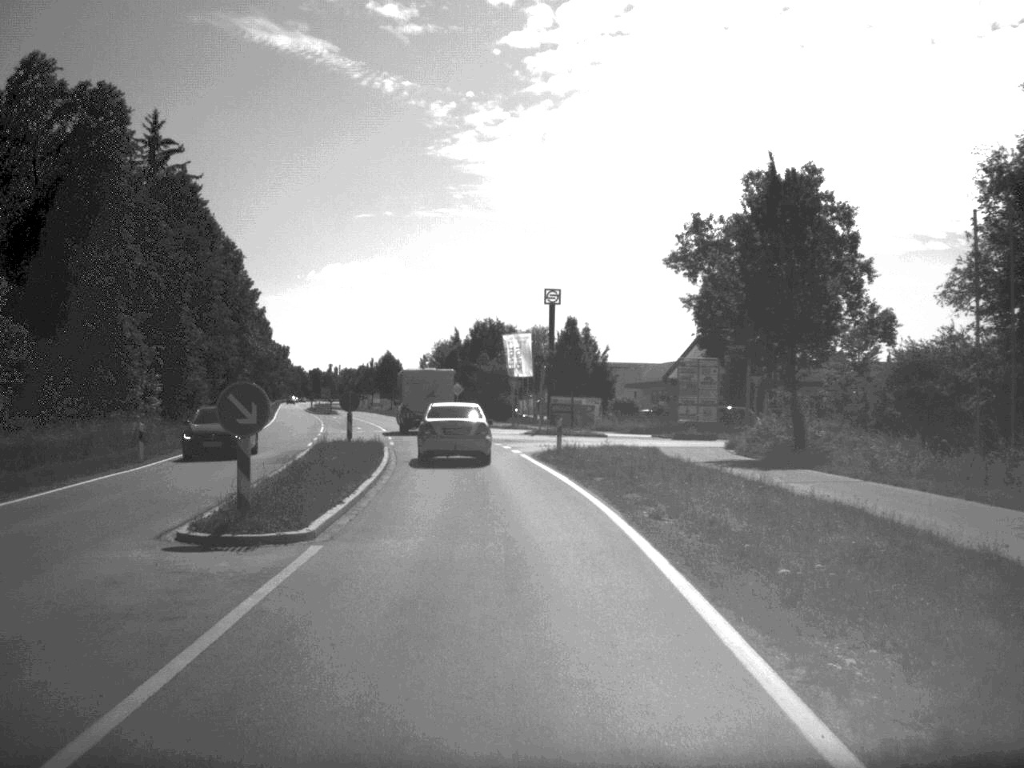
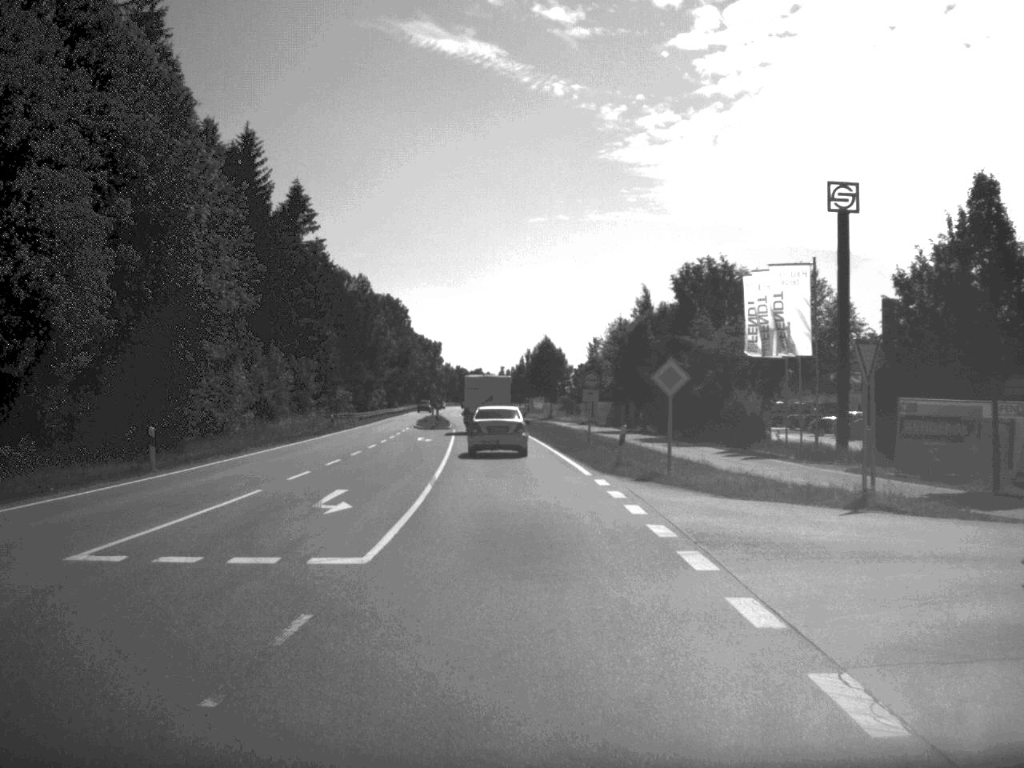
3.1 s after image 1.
(-3.3, +47.5) m; -8°
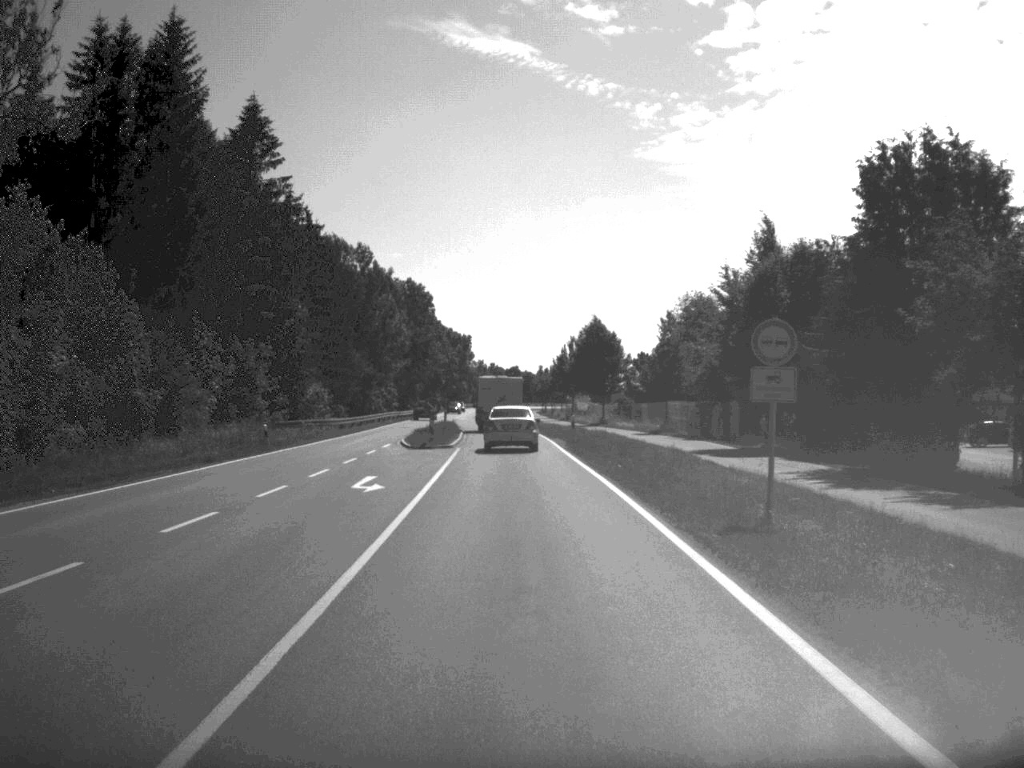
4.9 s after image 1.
(-0.4, +28.3) m; -2°
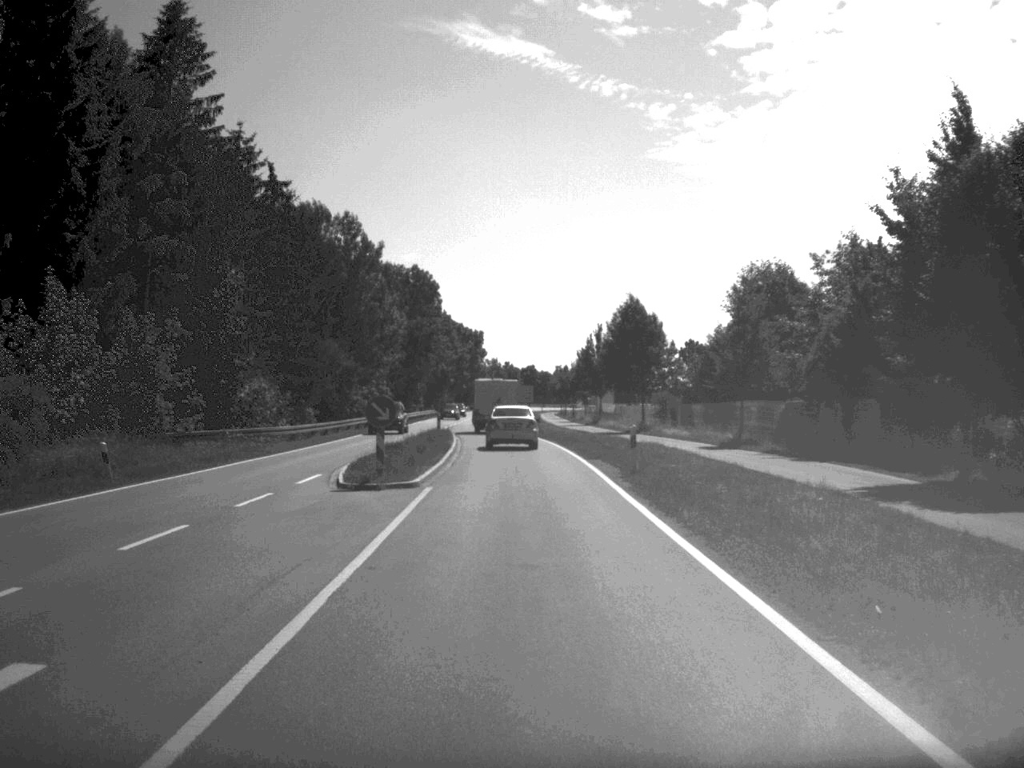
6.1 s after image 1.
(-0.2, +19.7) m; -1°
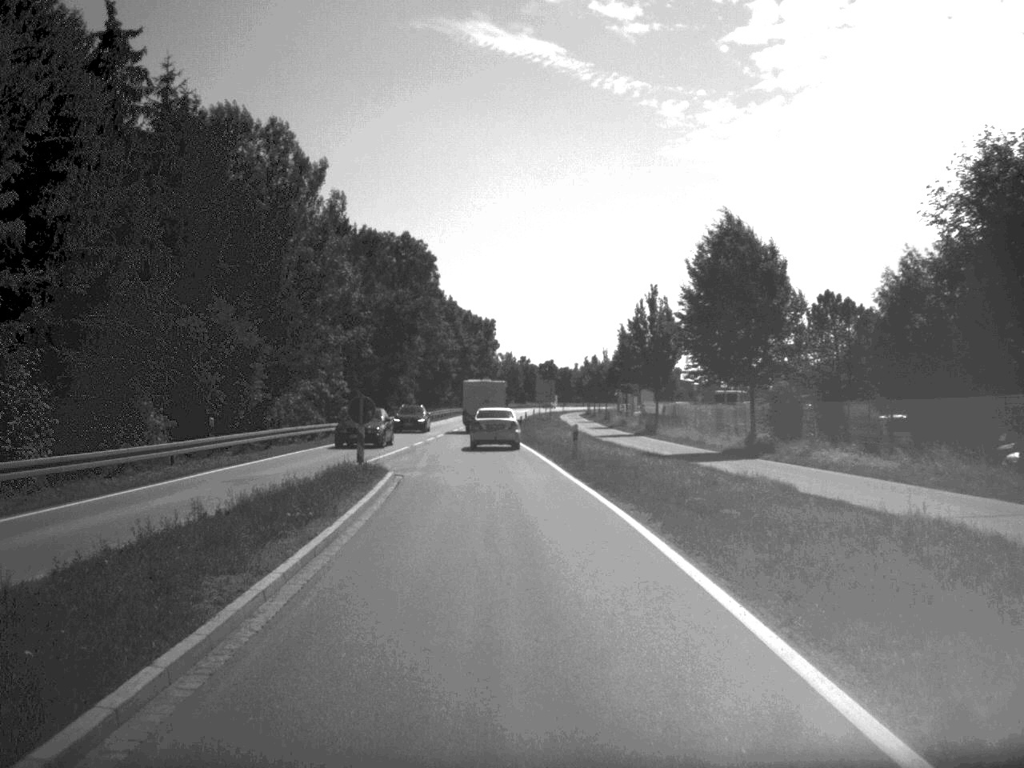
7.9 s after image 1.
(-0.2, +32.1) m; -1°
